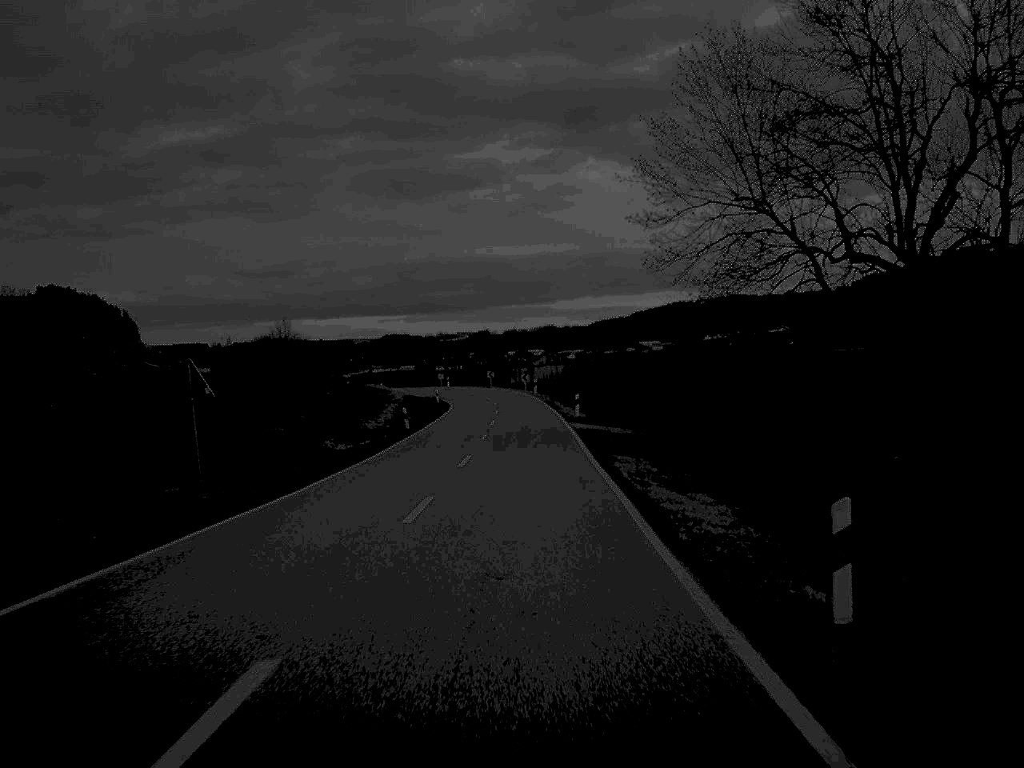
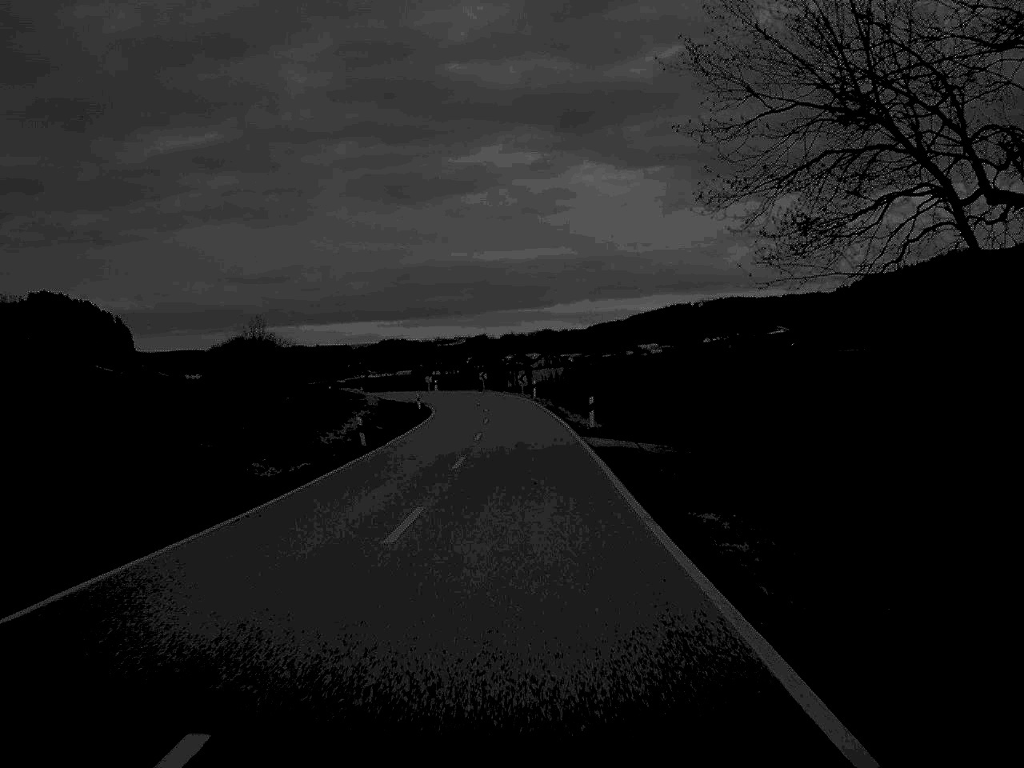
(0.0, +13.8) m; 0°
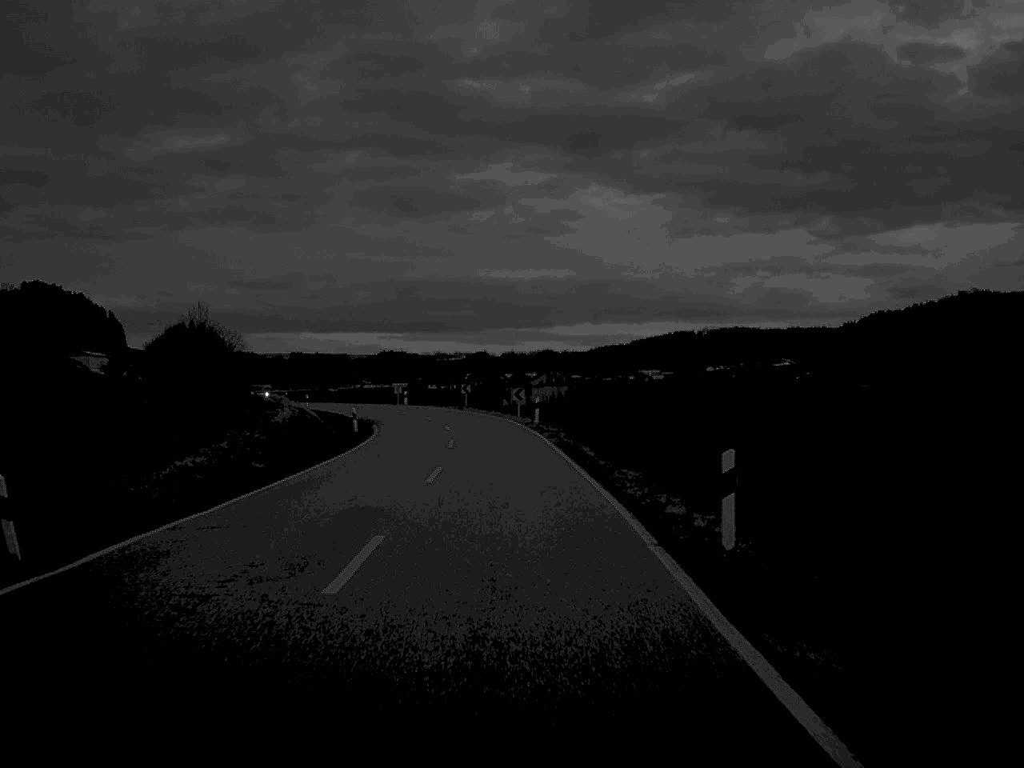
(+0.1, +27.5) m; 0°
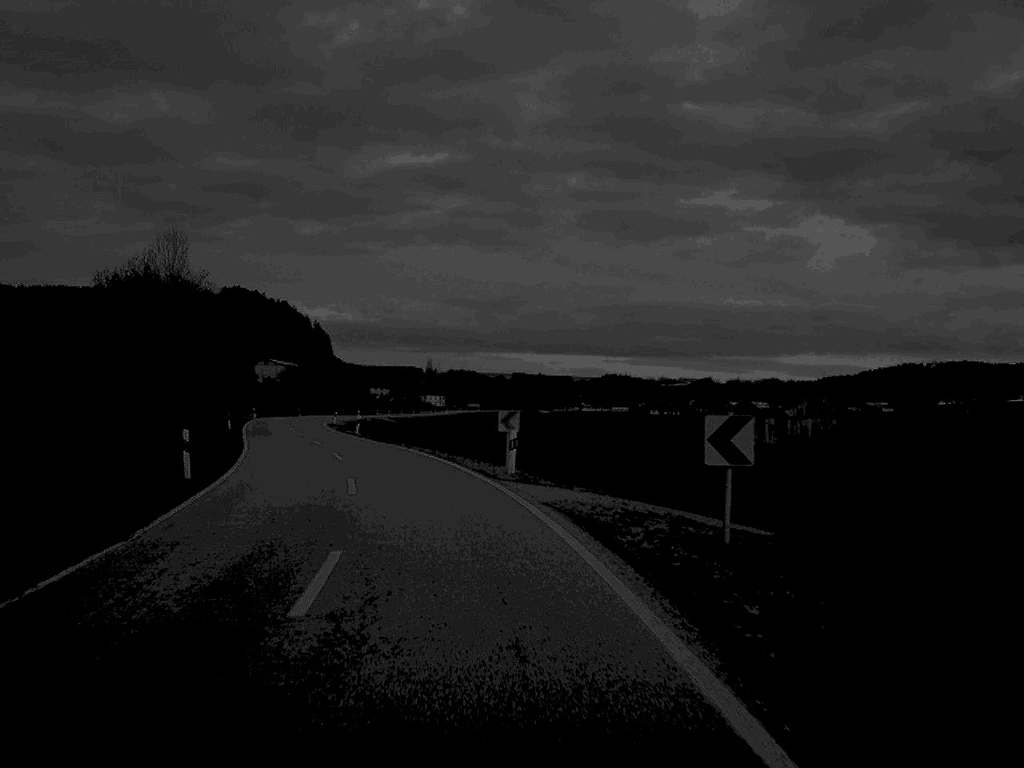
(-3.1, +60.5) m; -10°
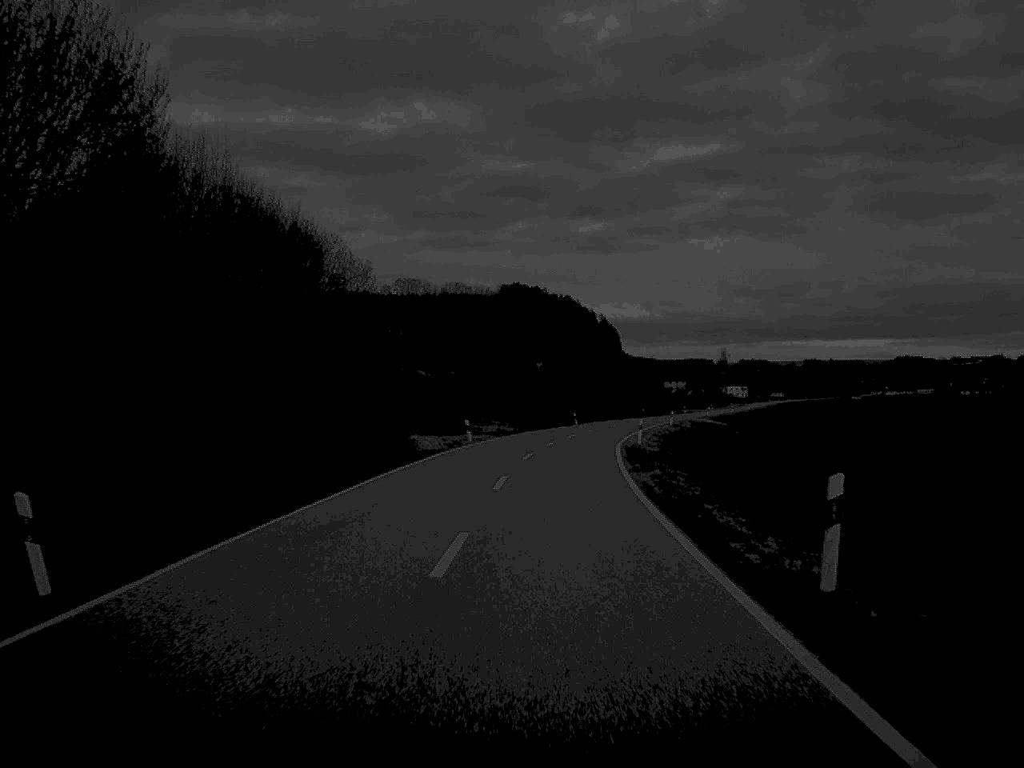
(-8.8, +57.2) m; -13°
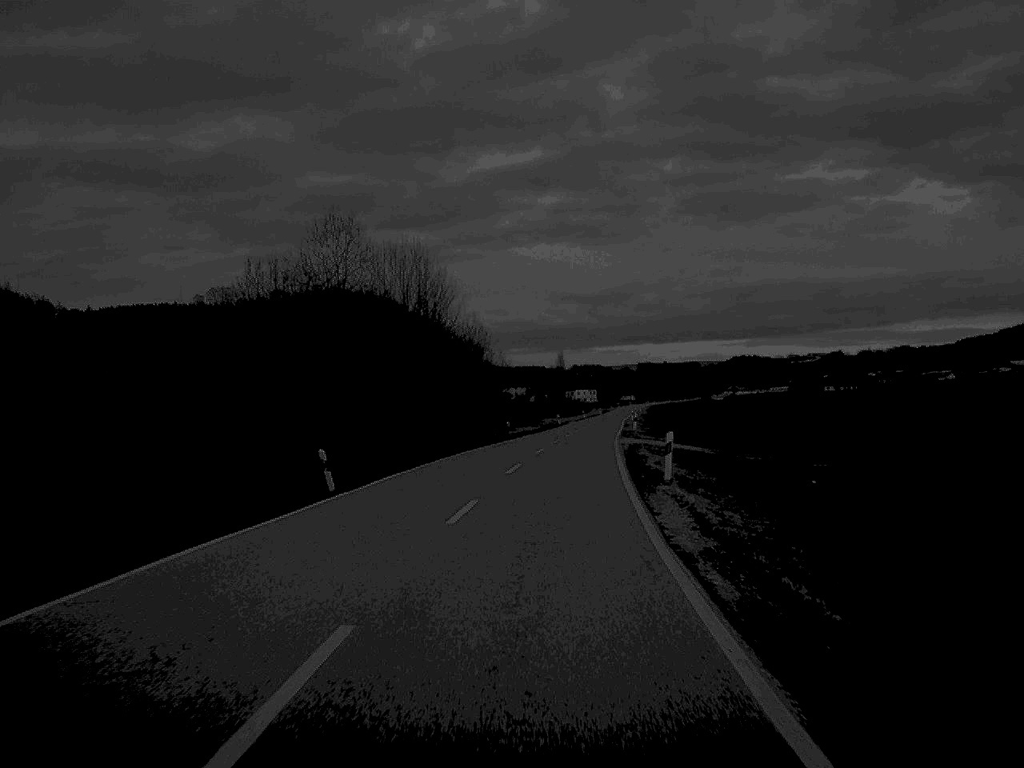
(+4.1, +66.2) m; +8°
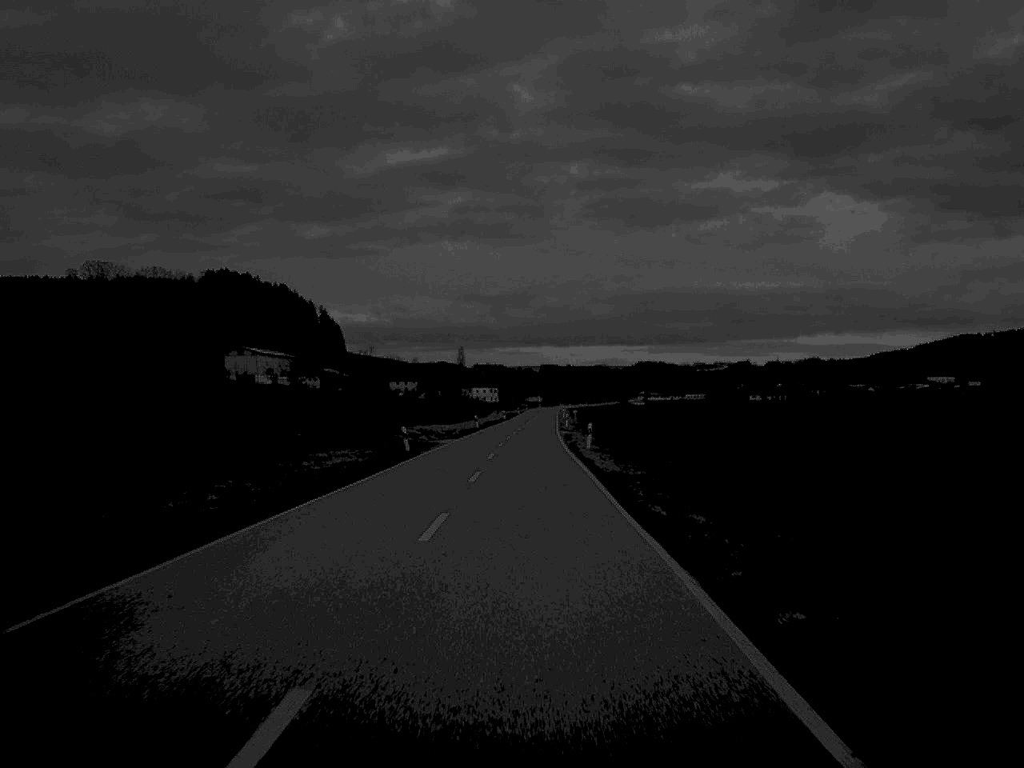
(+3.8, +72.9) m; +4°
